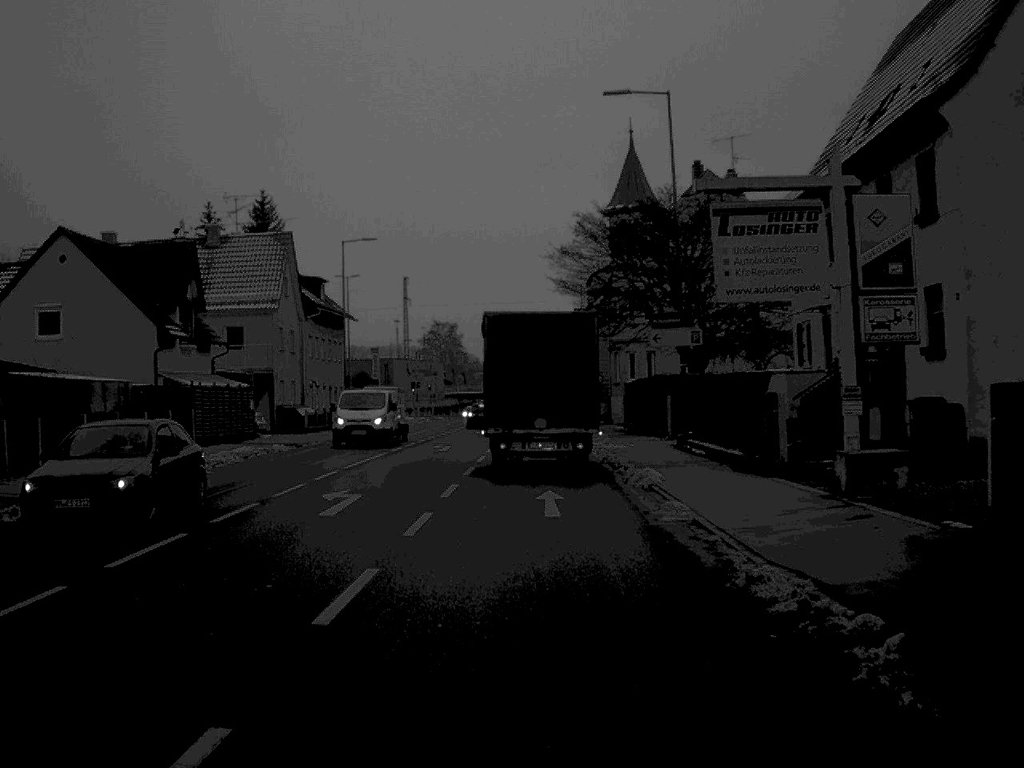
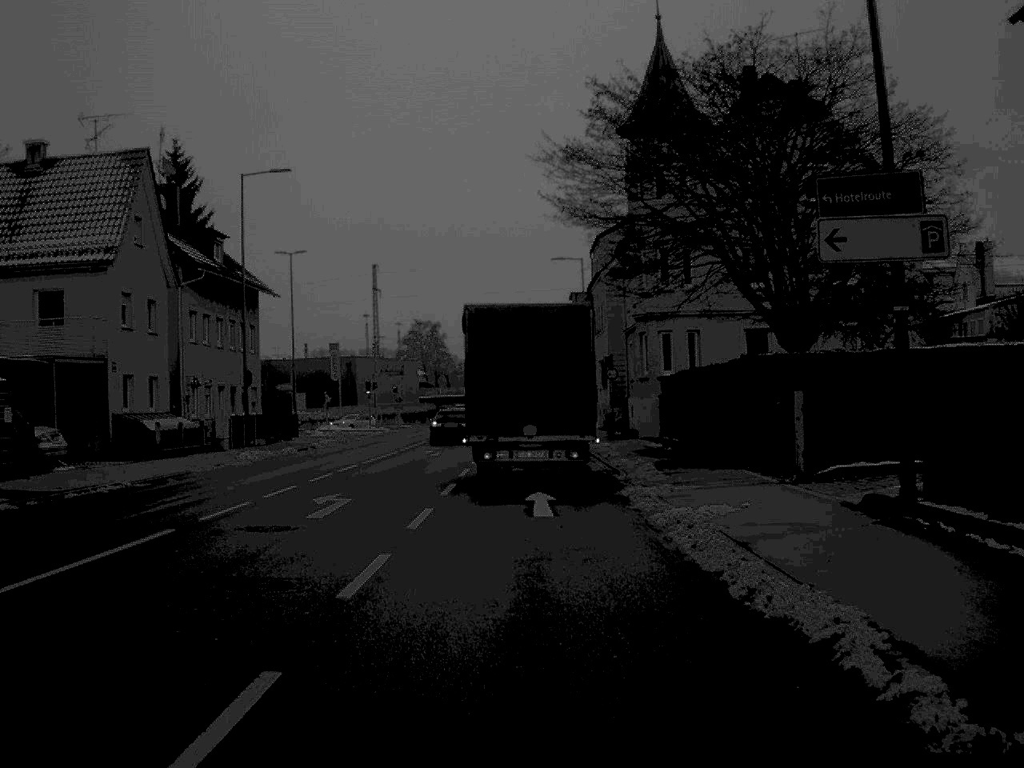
(+0.1, +22.4) m; 0°
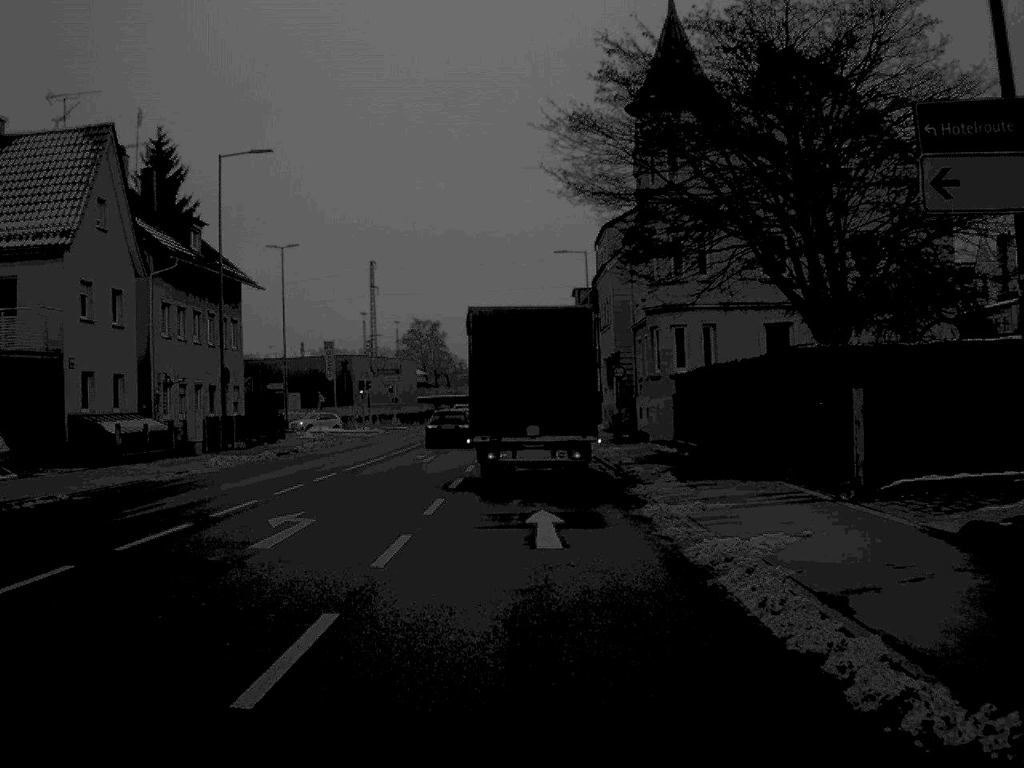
(0.0, +3.8) m; 0°
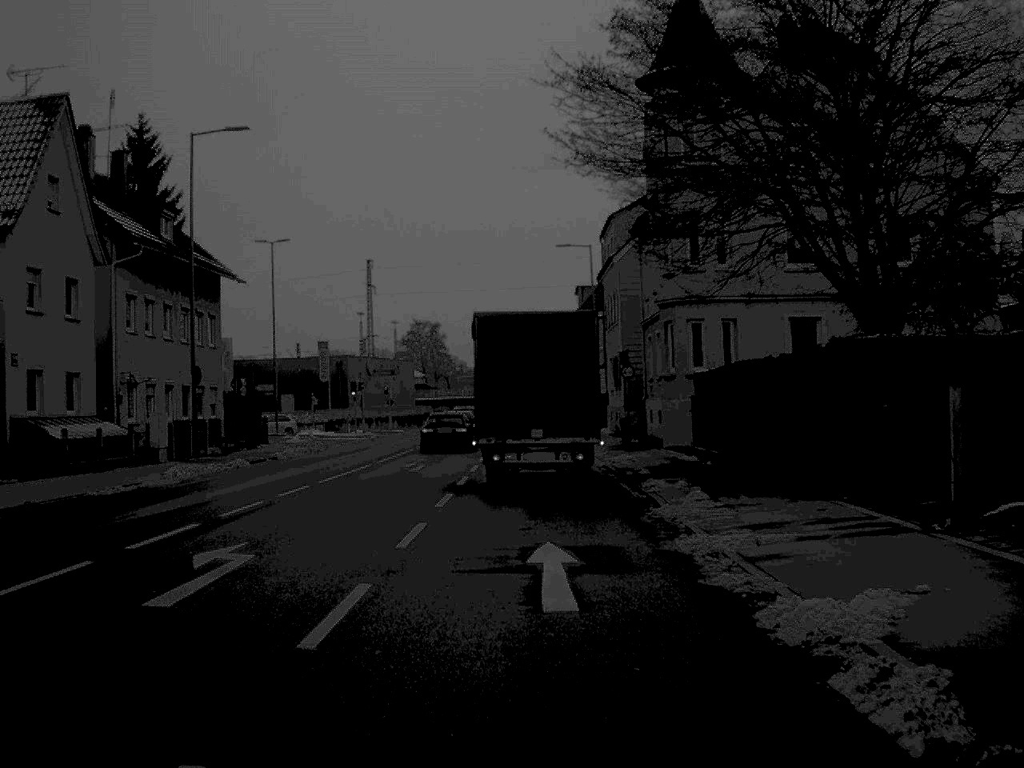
(0.0, +4.1) m; 0°
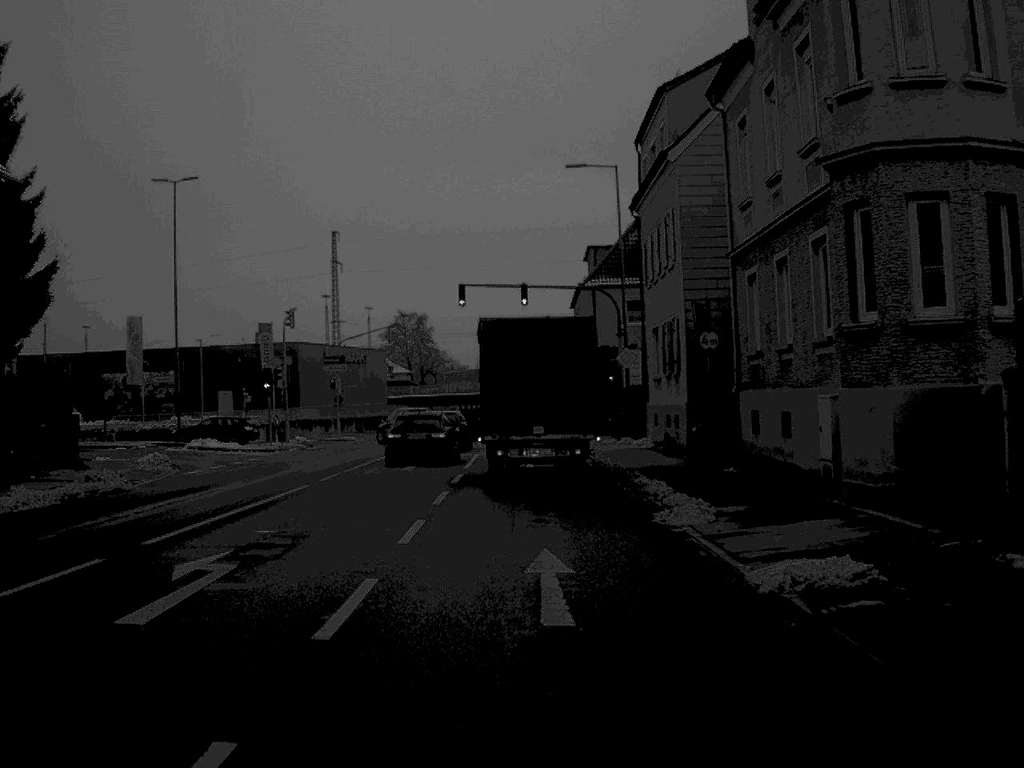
(0.0, +23.4) m; 0°
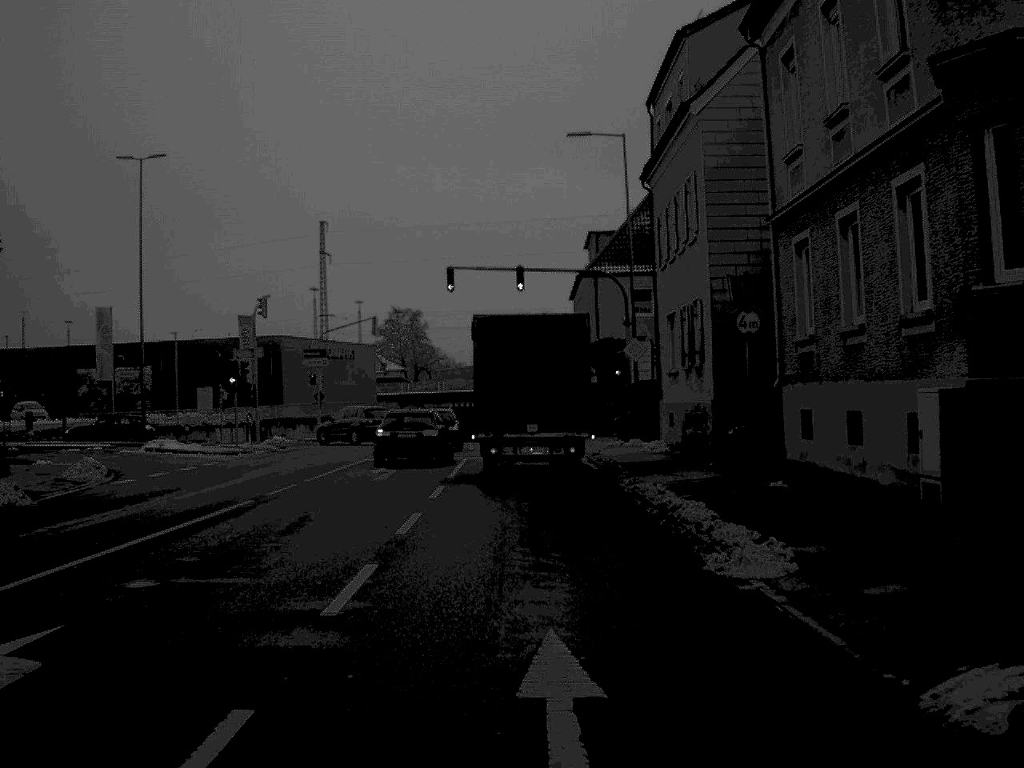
(0.0, +5.3) m; 0°
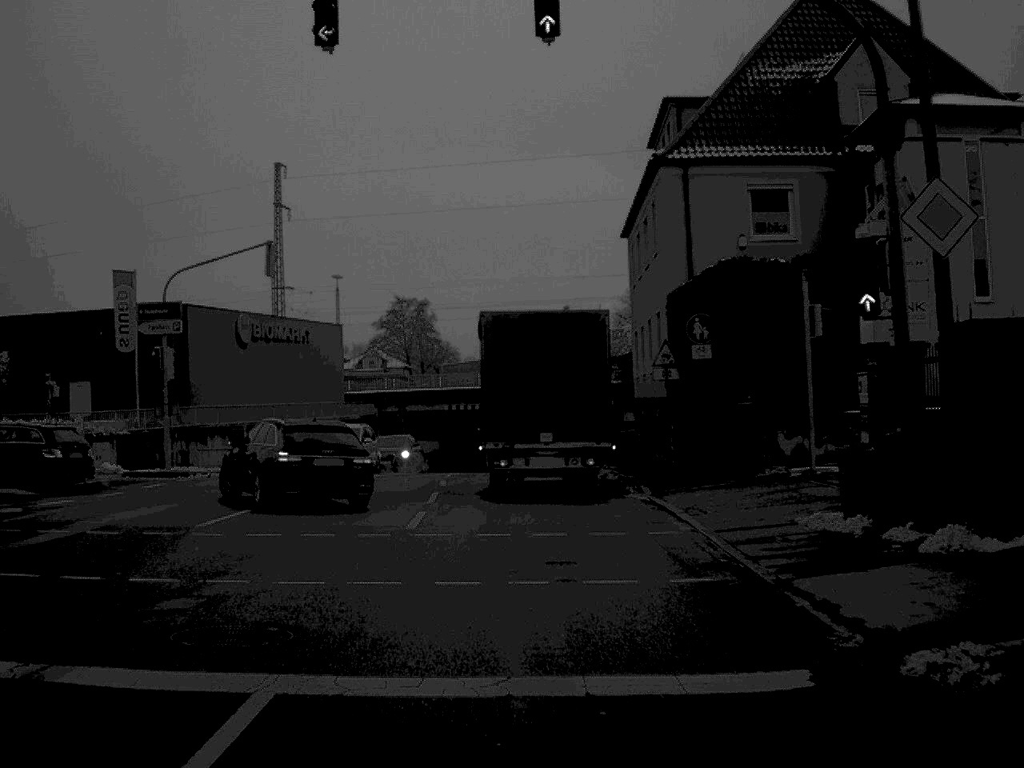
(-0.2, +30.0) m; -1°
